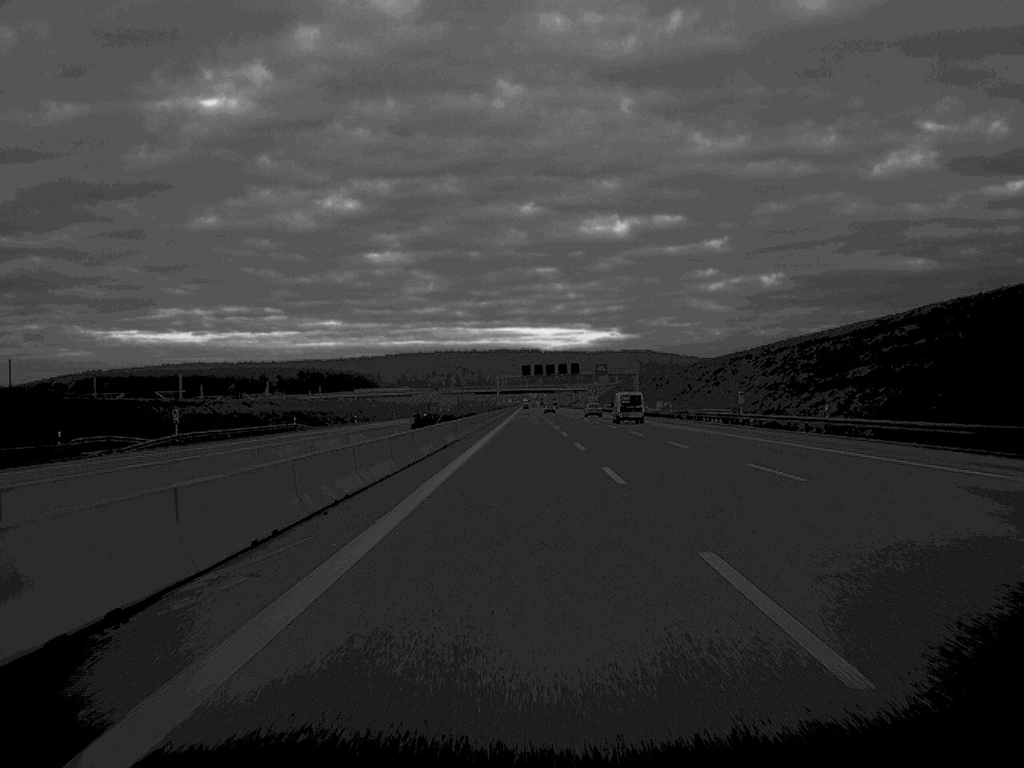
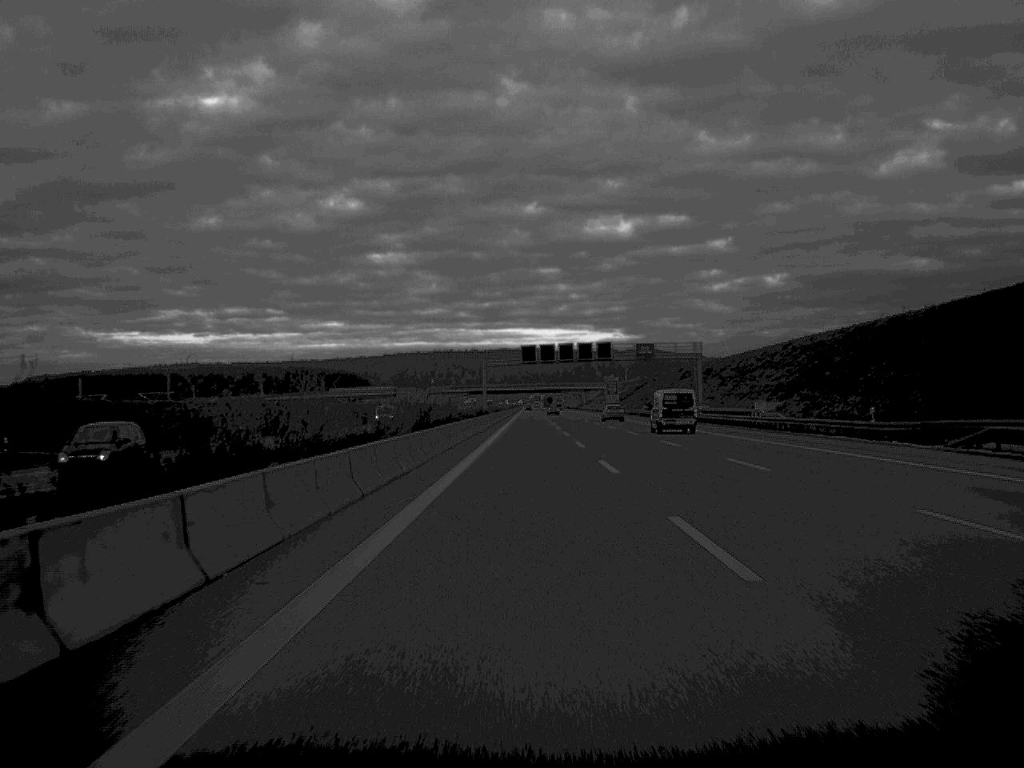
(-0.1, +66.5) m; 0°
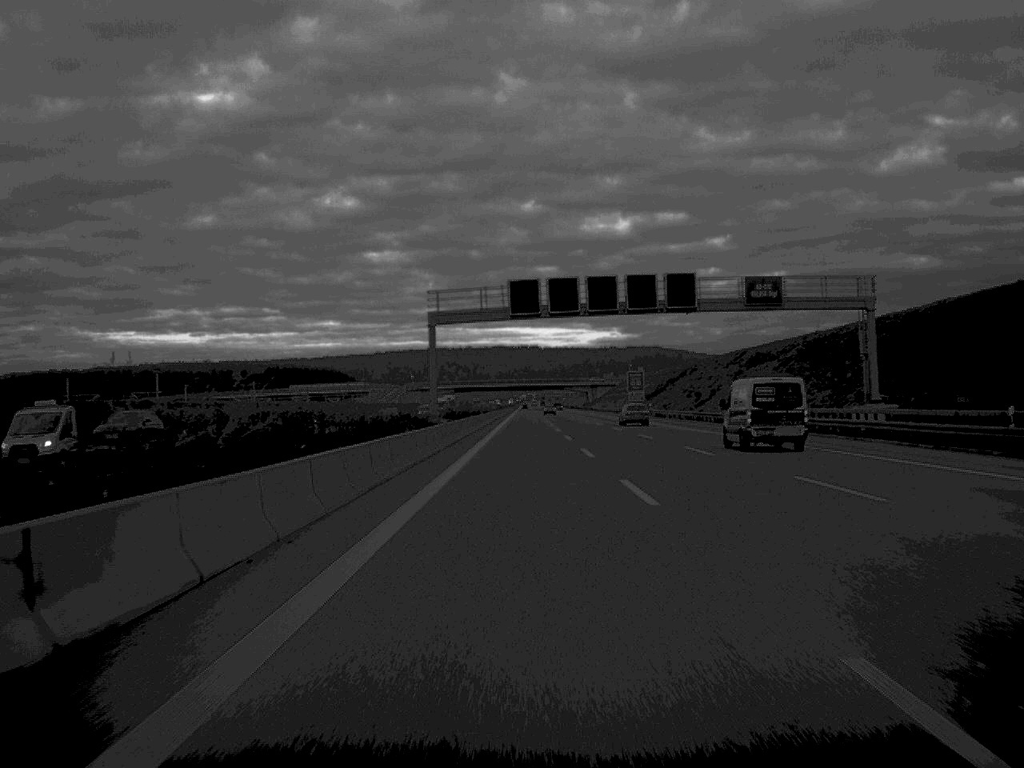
(+0.1, +63.5) m; 0°
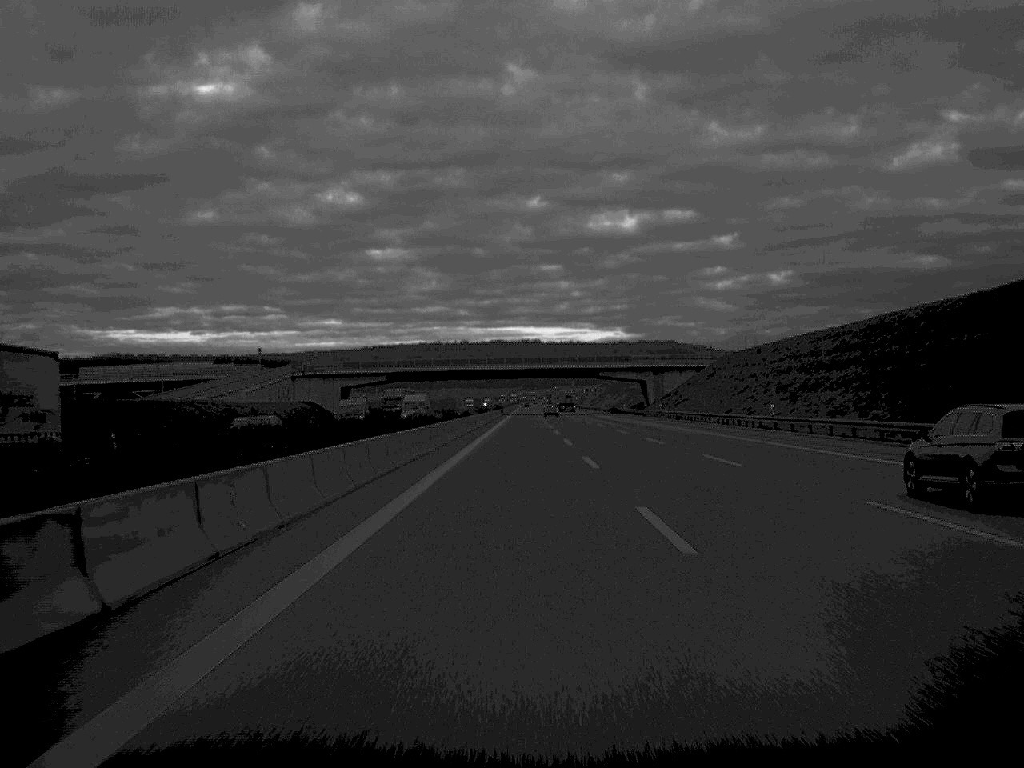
(-0.1, +166.3) m; 0°
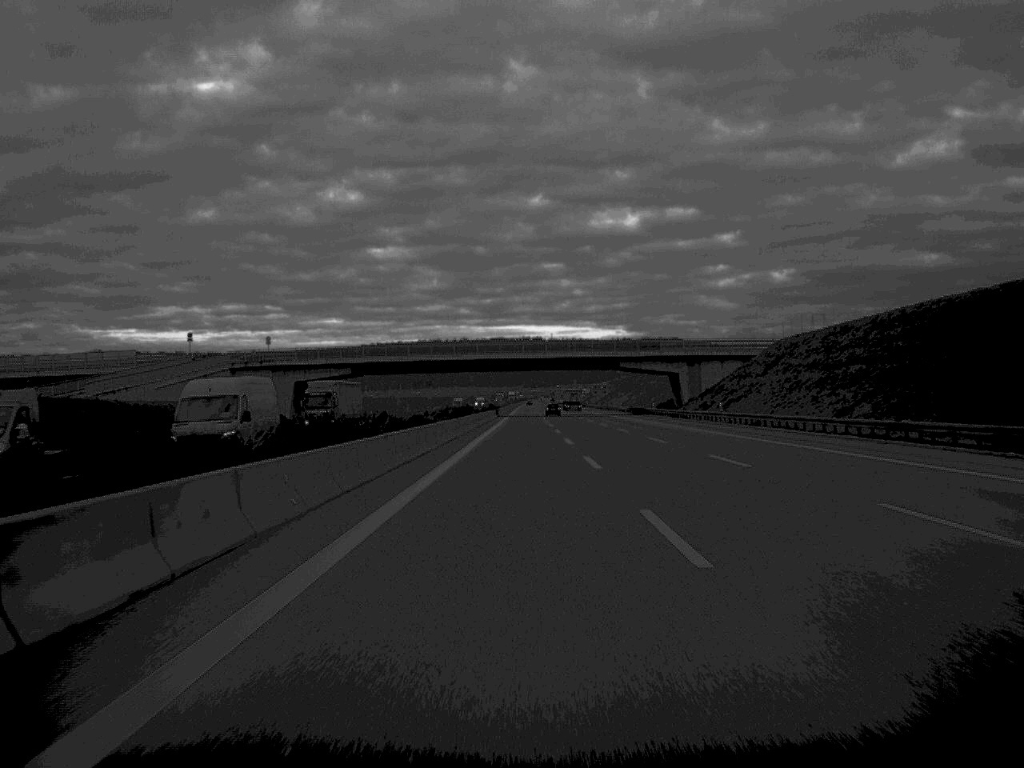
(0.0, +36.3) m; 0°
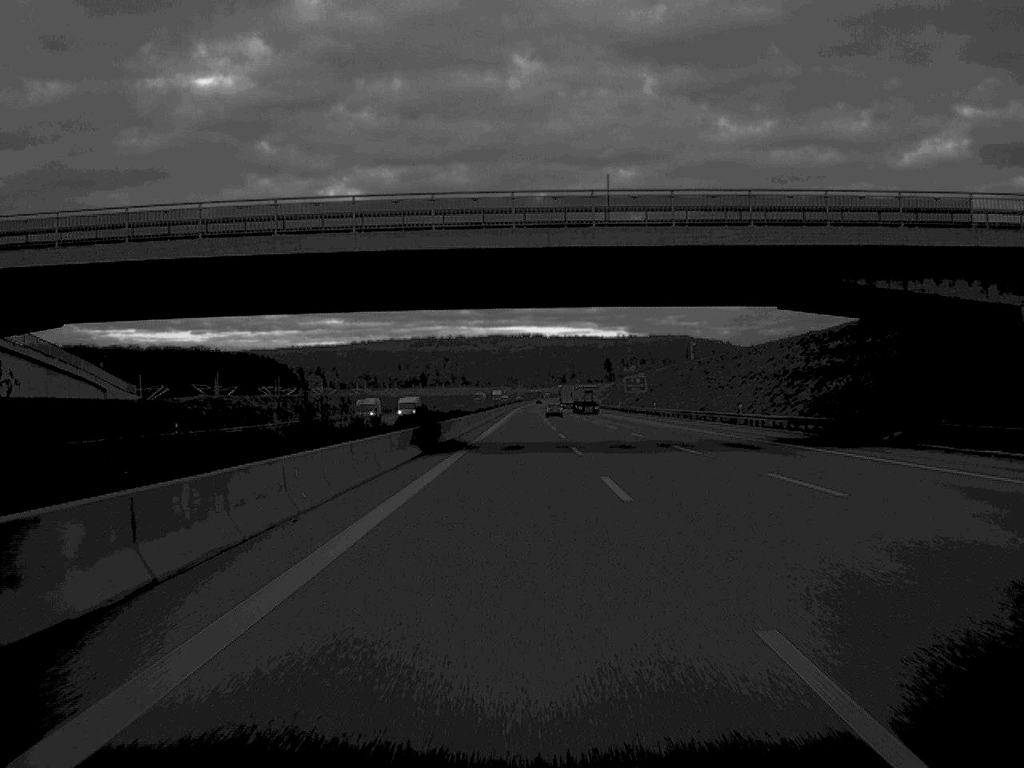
(0.0, +98.2) m; 0°
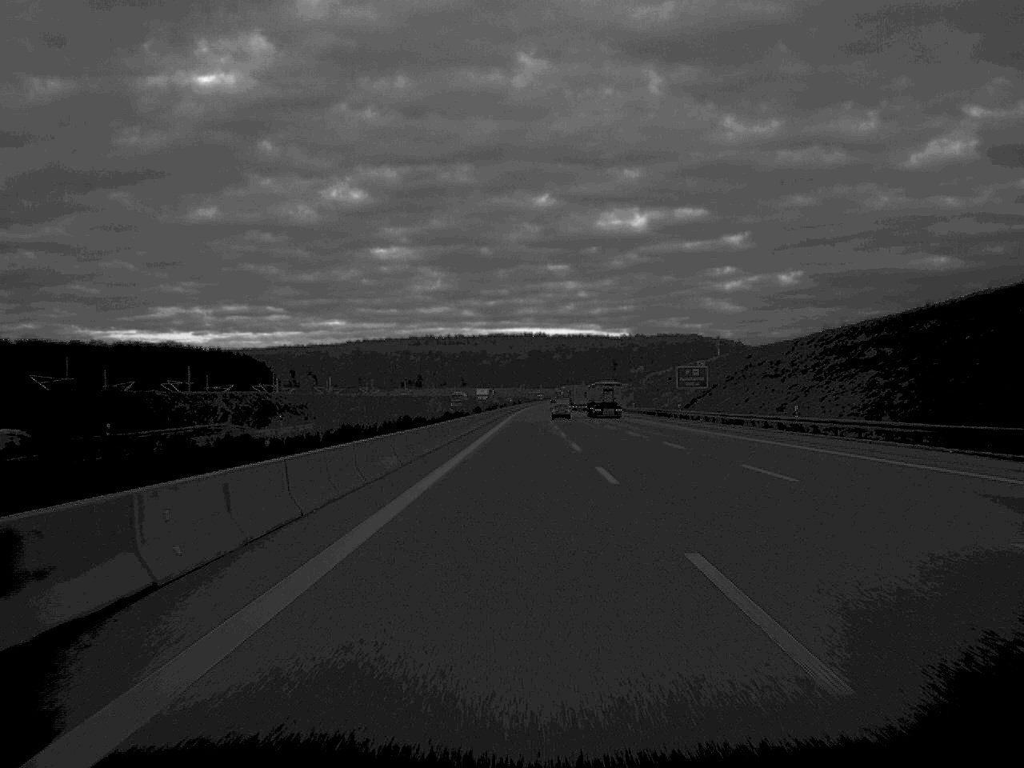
(-0.1, +66.5) m; 0°
